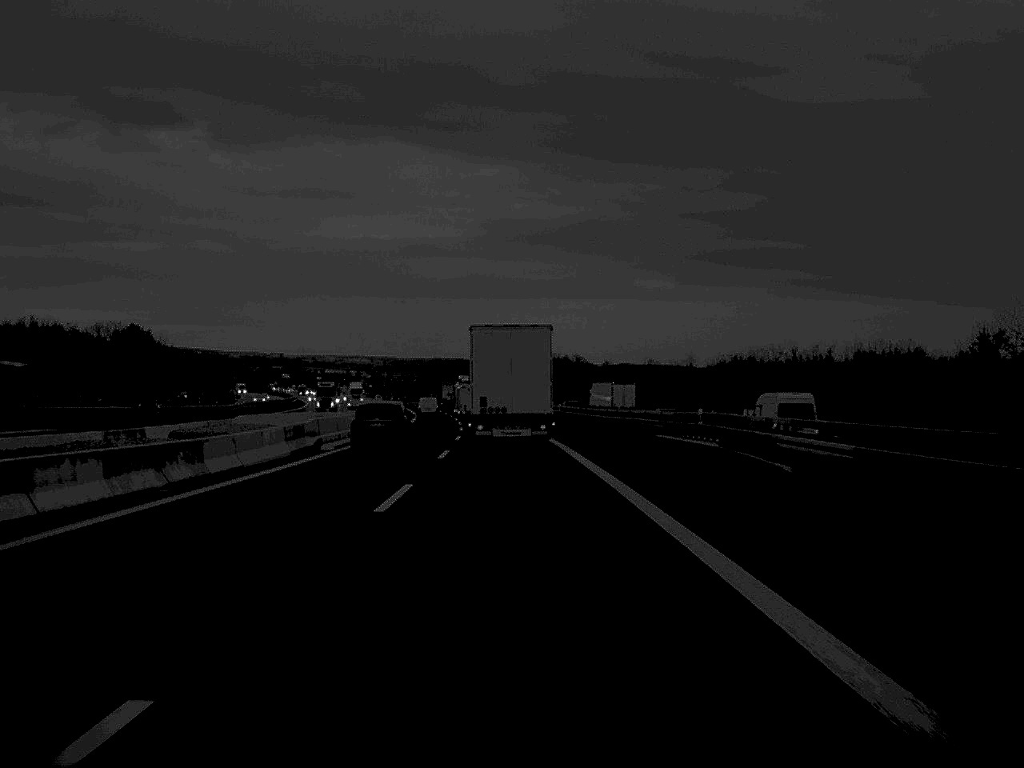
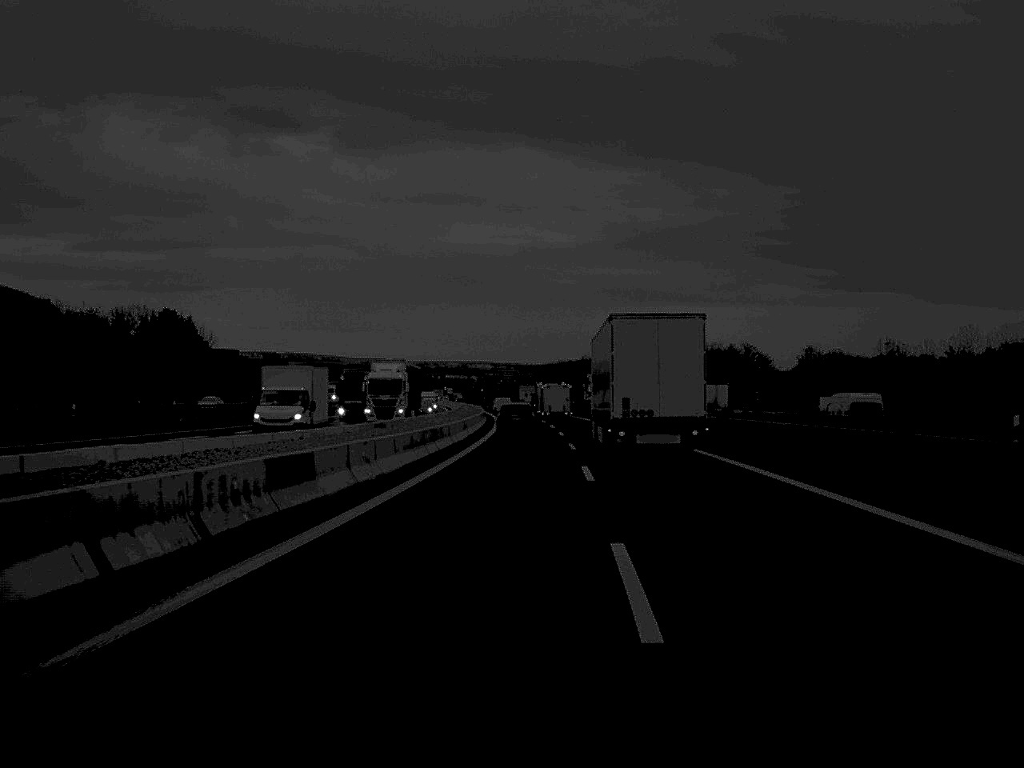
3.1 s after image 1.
(-4.5, +81.4) m; -5°
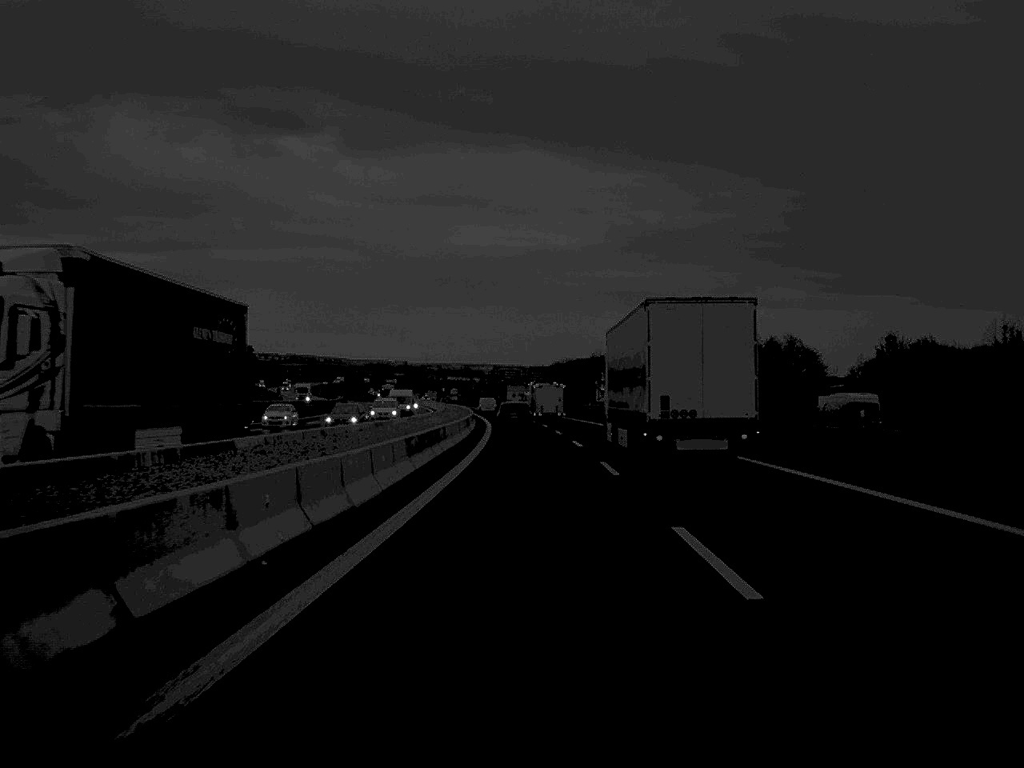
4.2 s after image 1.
(-0.1, +34.1) m; 0°
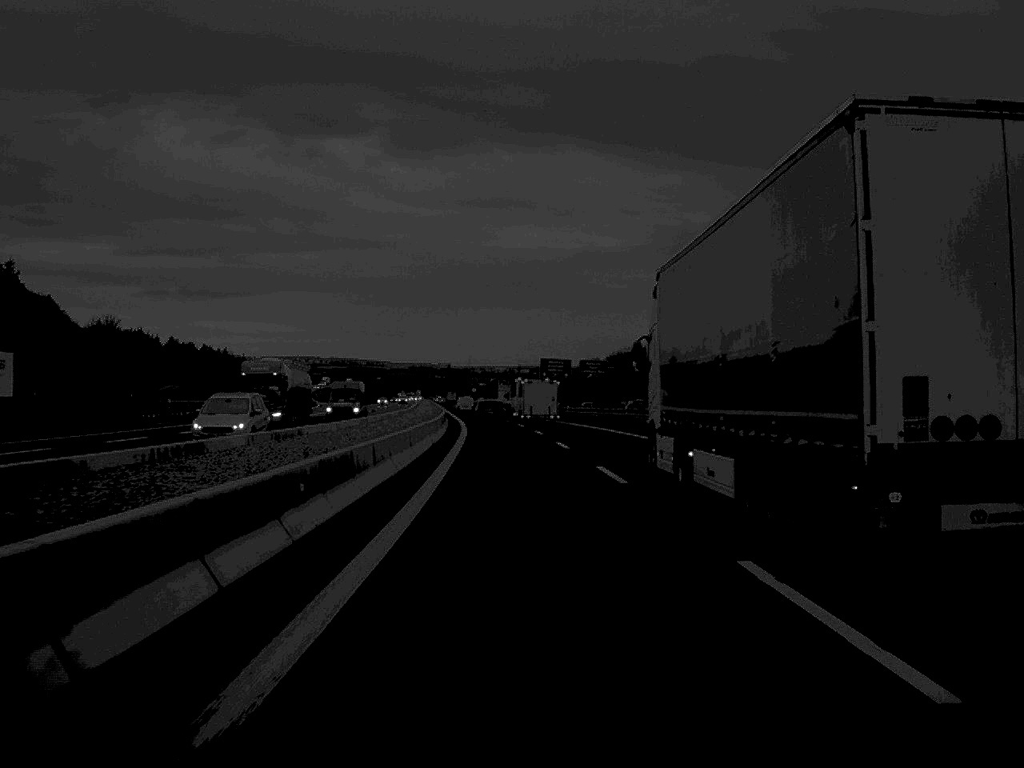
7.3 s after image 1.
(-1.2, +93.2) m; -2°
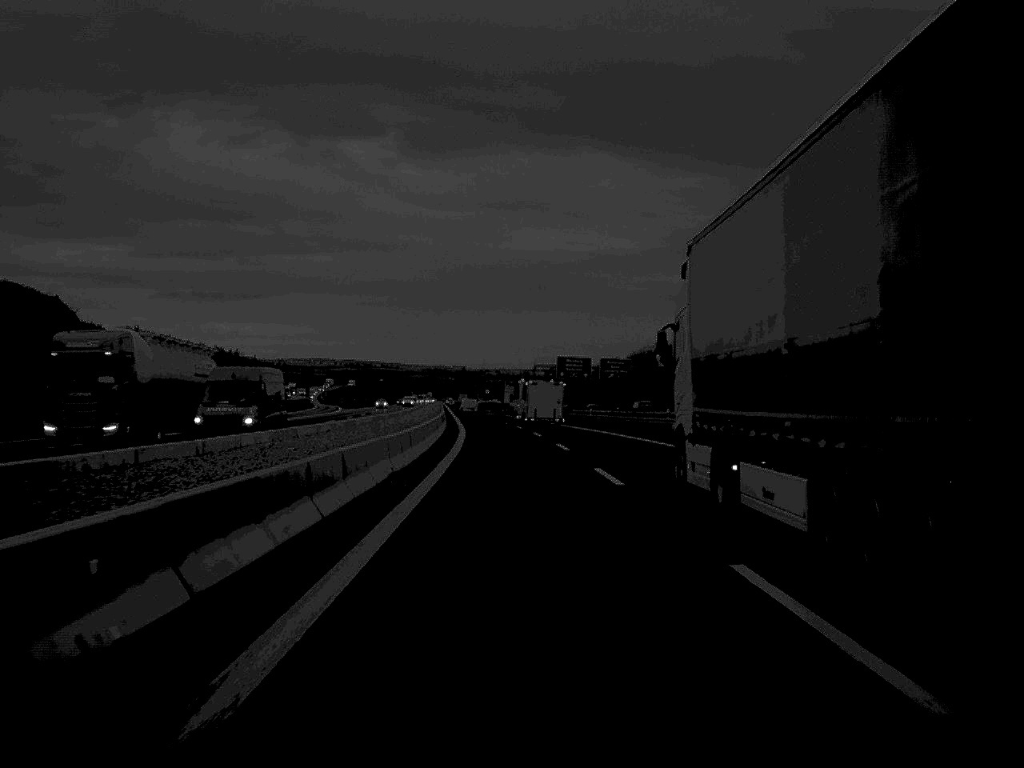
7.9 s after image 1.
(-0.1, +18.1) m; -1°
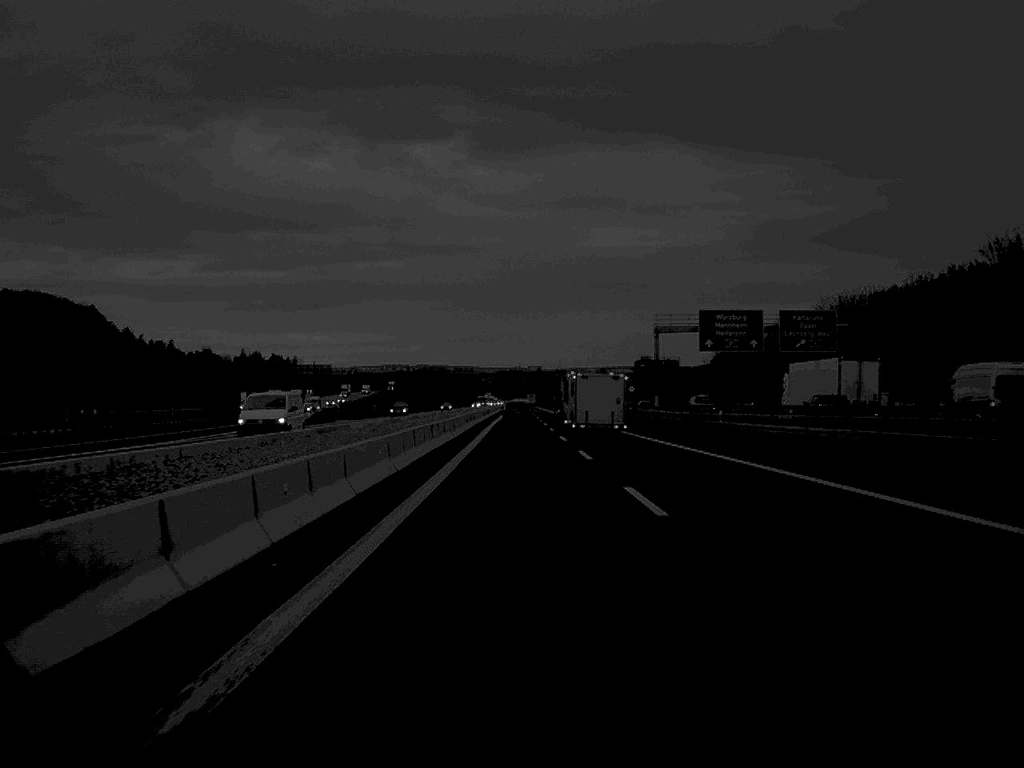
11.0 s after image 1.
(-3.2, +95.5) m; -3°
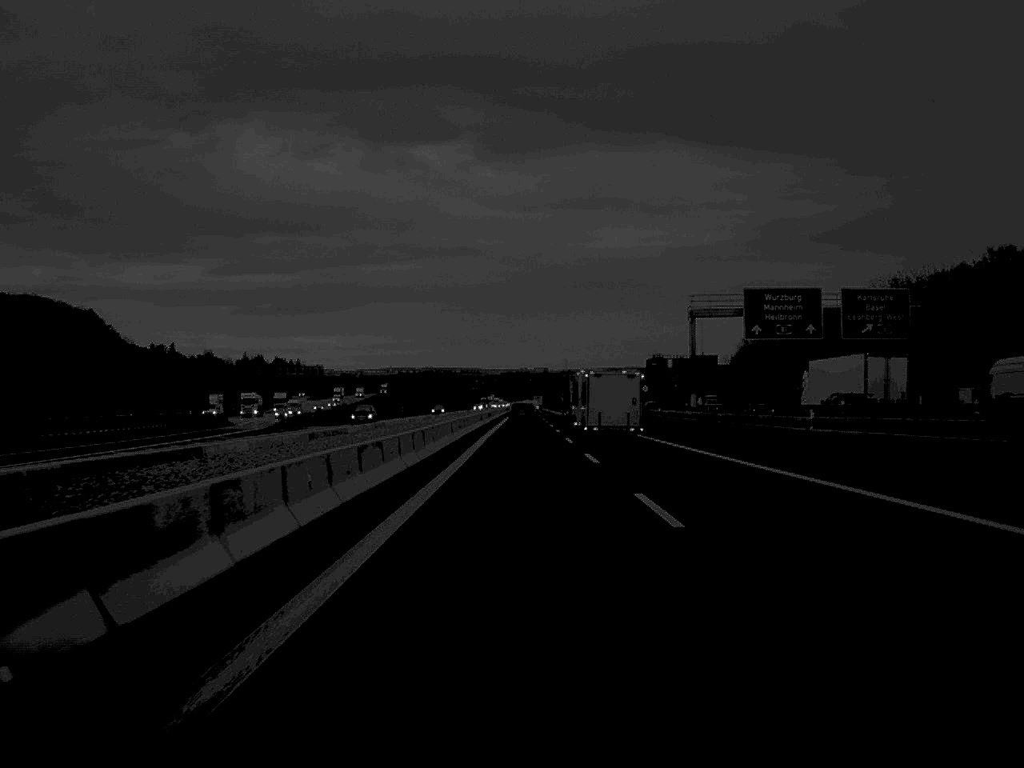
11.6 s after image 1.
(0.0, +19.3) m; 0°
